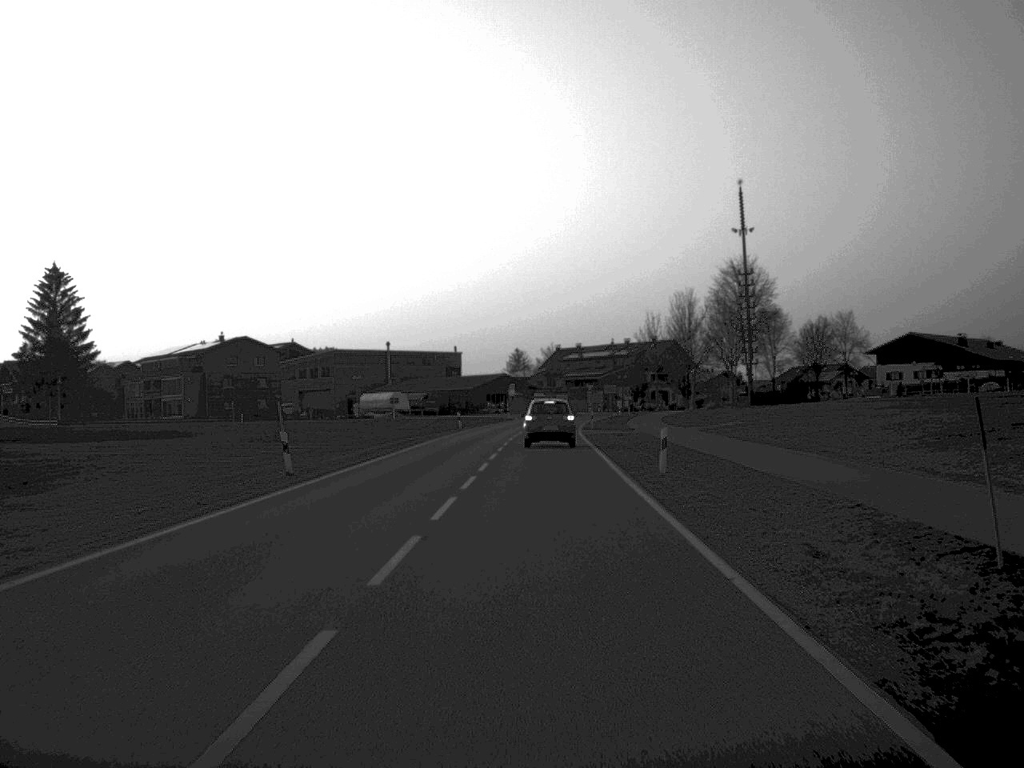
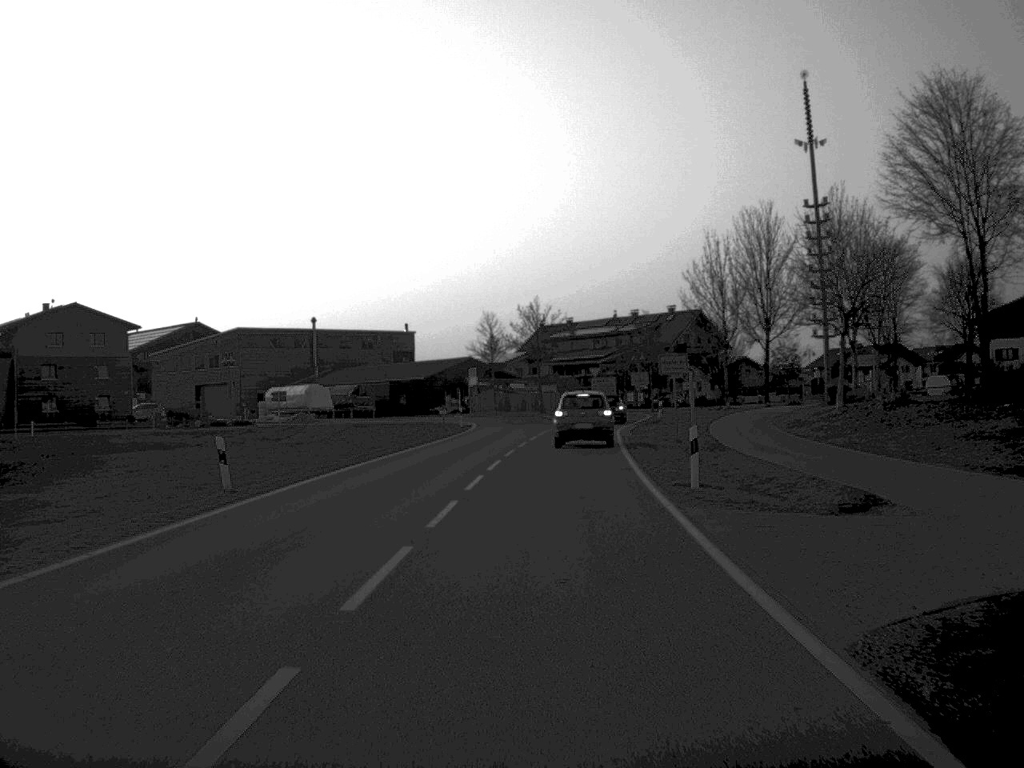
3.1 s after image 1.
(+0.8, +54.8) m; +1°
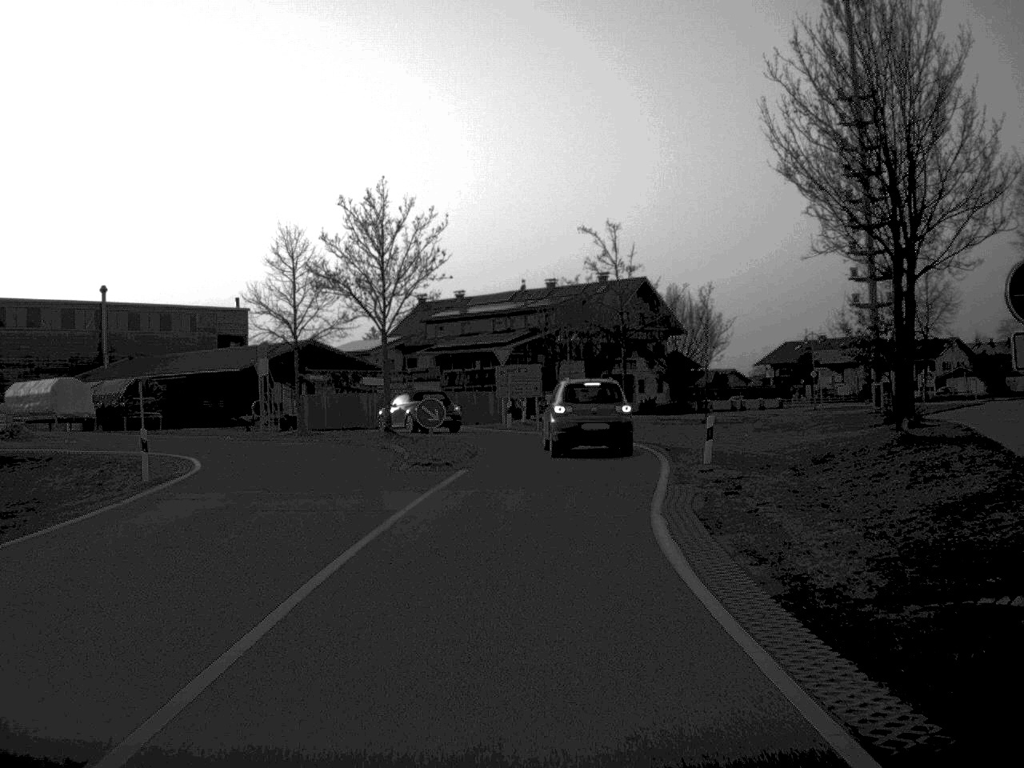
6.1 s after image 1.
(+1.8, +45.5) m; +5°
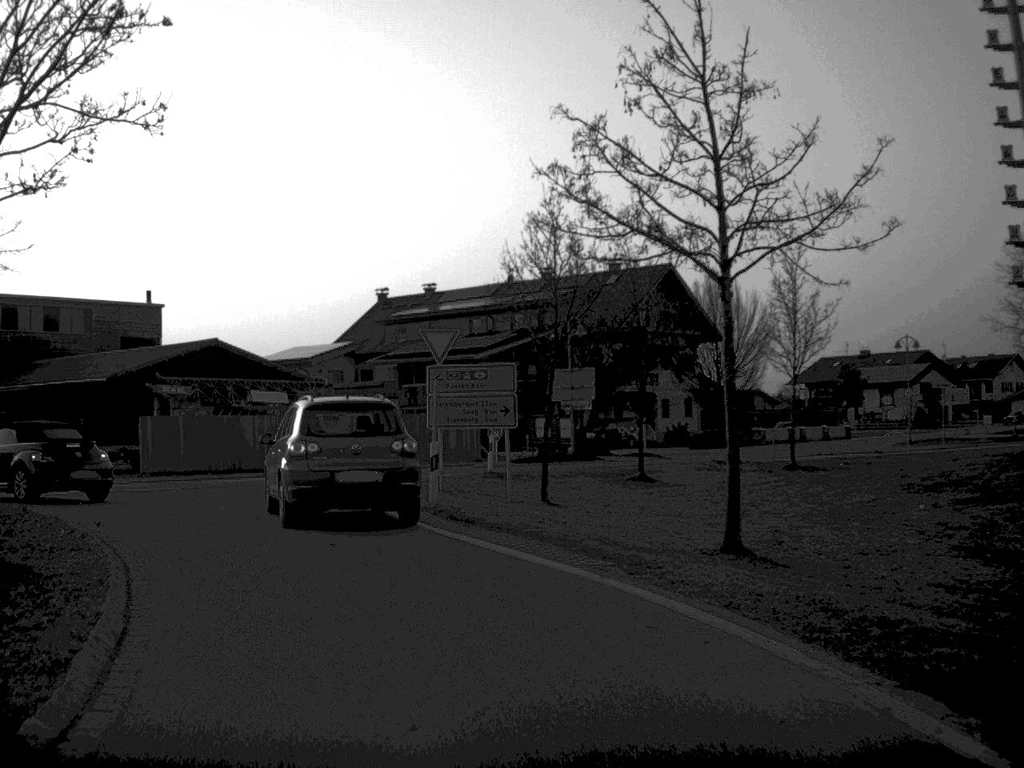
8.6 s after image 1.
(+0.8, +26.9) m; 0°
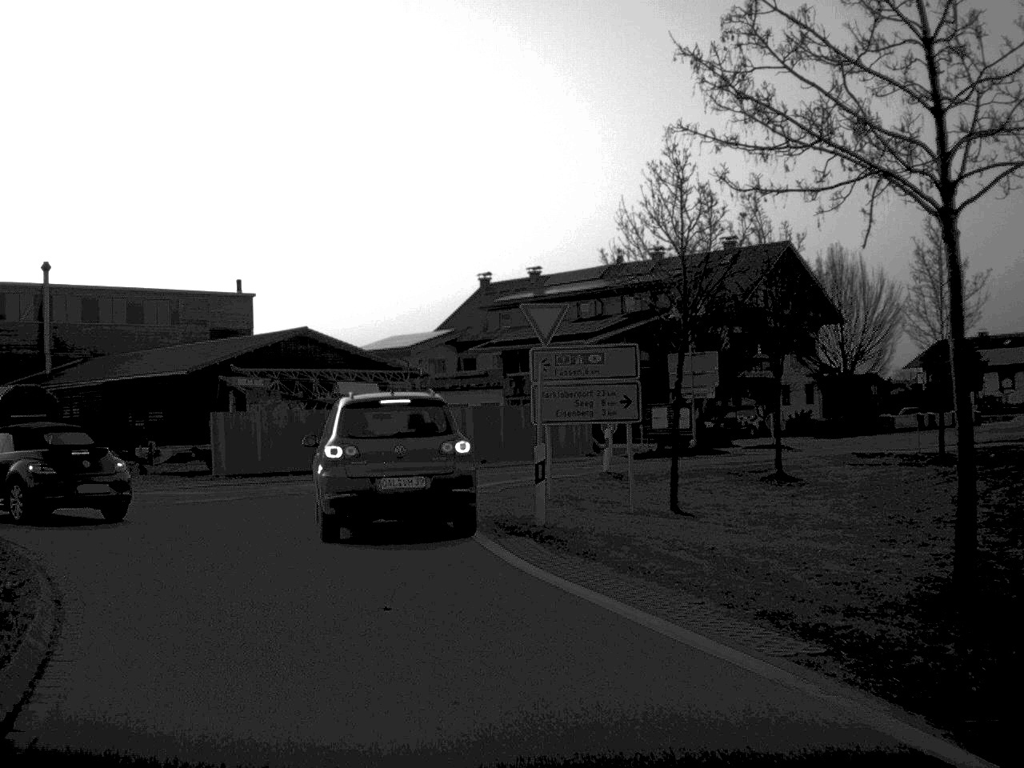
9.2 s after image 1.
(-0.2, +4.7) m; -5°
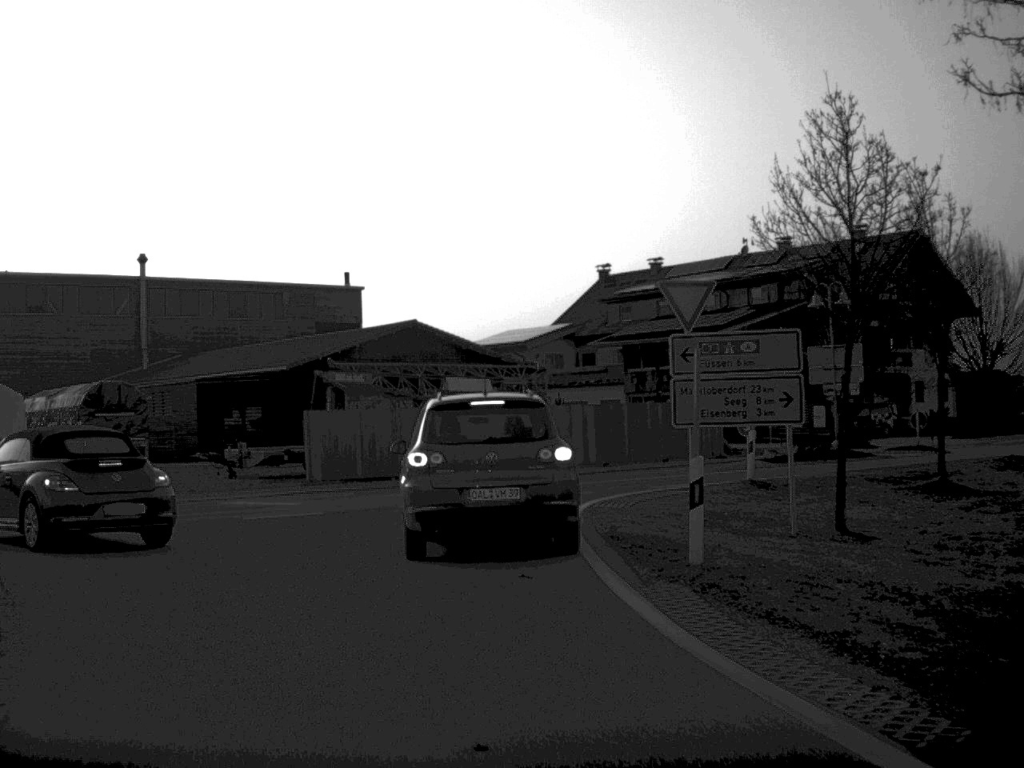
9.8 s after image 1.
(-0.2, +3.8) m; -5°
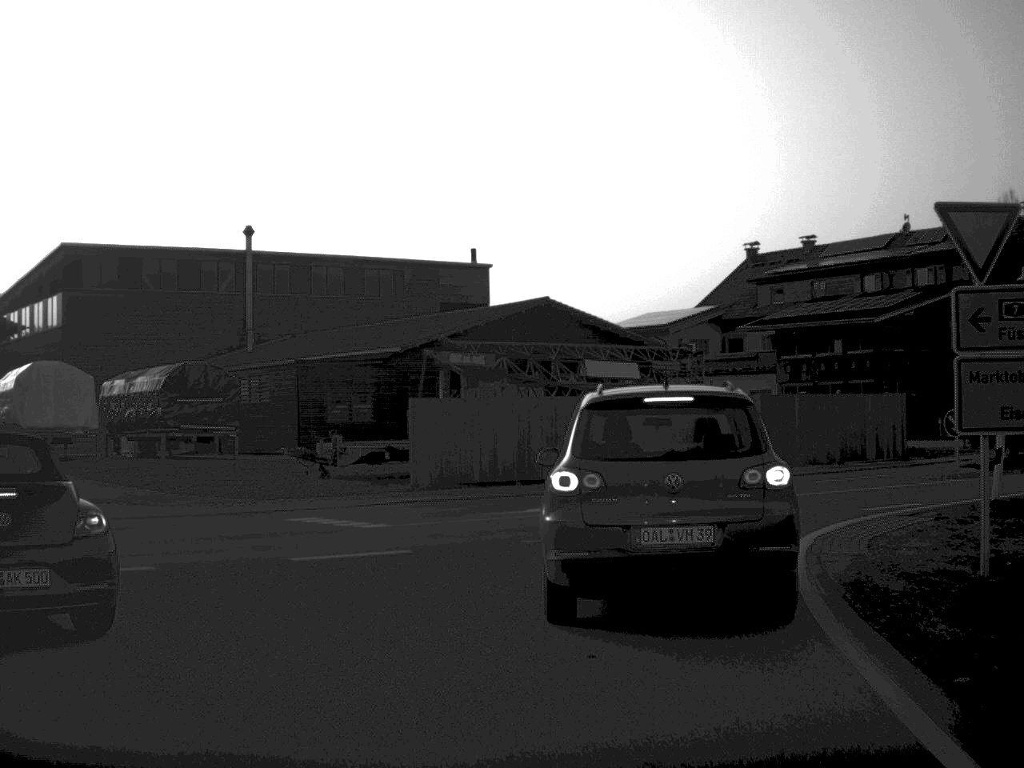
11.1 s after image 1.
(-0.4, +6.9) m; -5°
